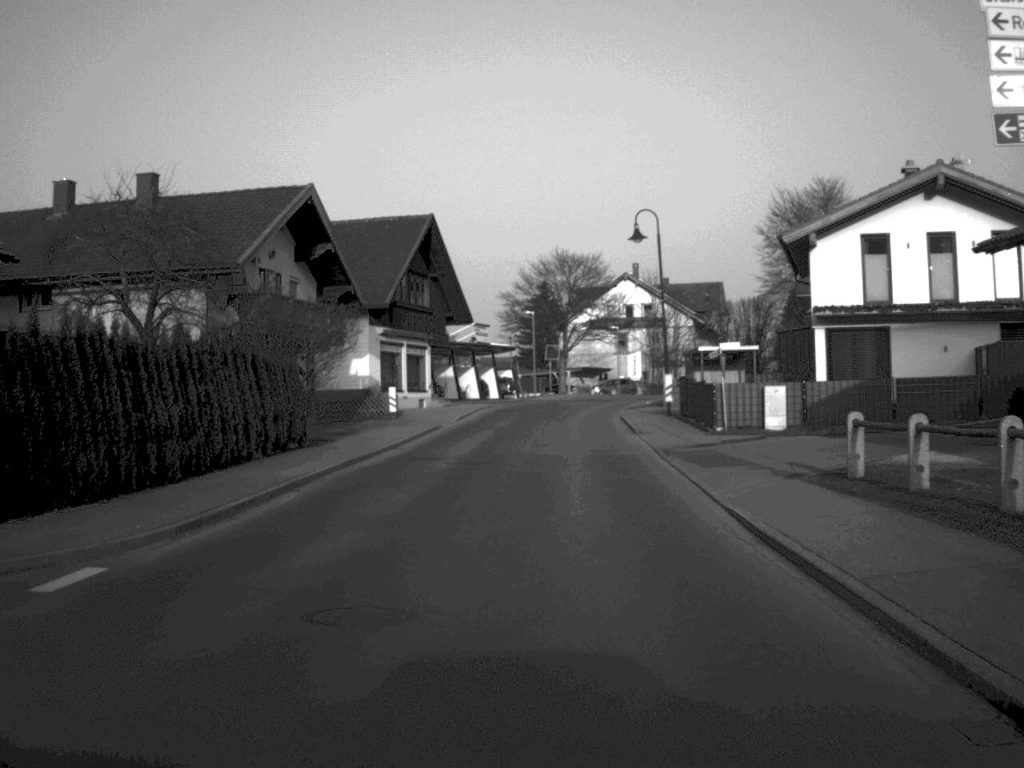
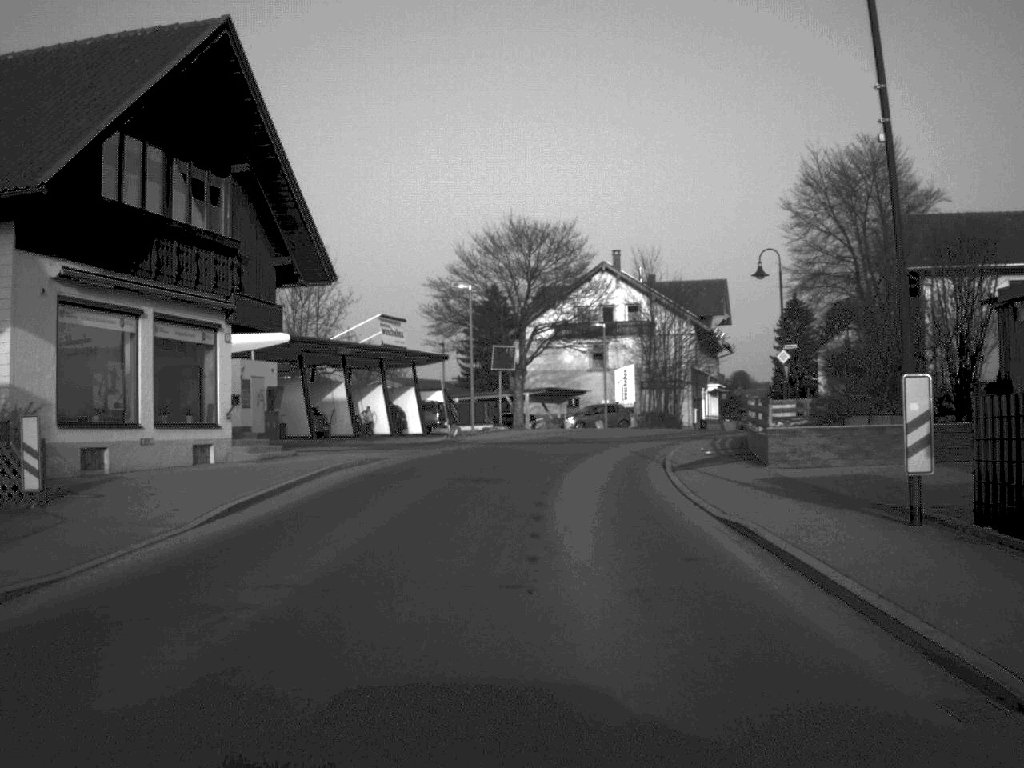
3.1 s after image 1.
(+0.7, +33.7) m; +2°
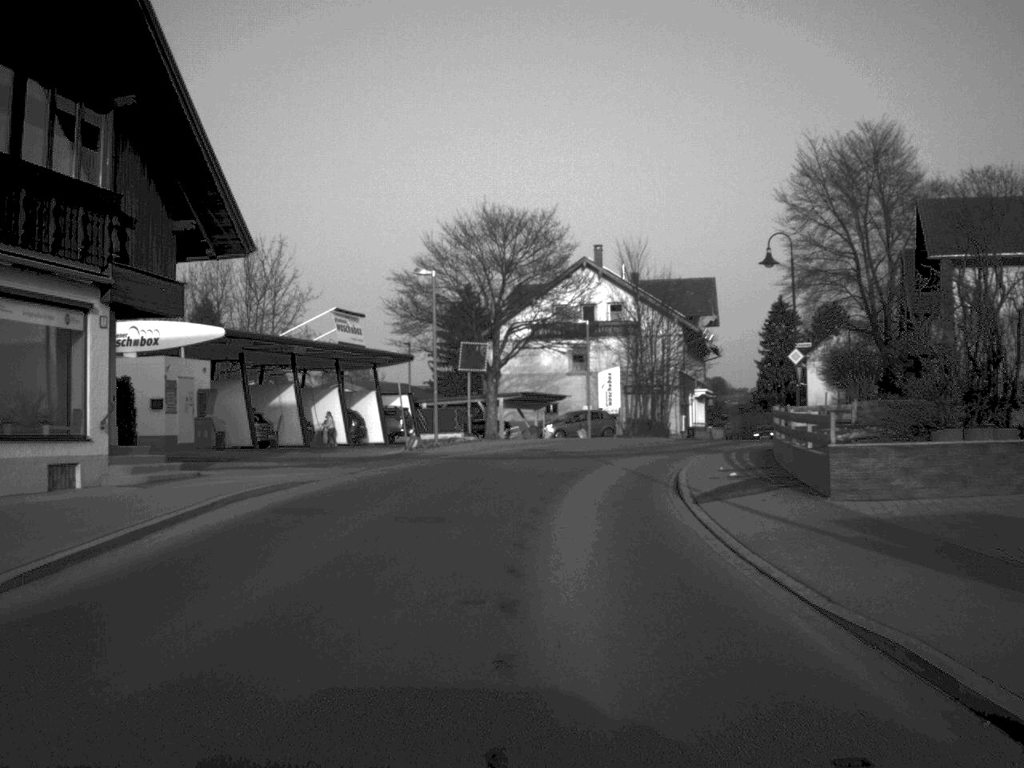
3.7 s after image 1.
(+0.1, +6.7) m; +1°
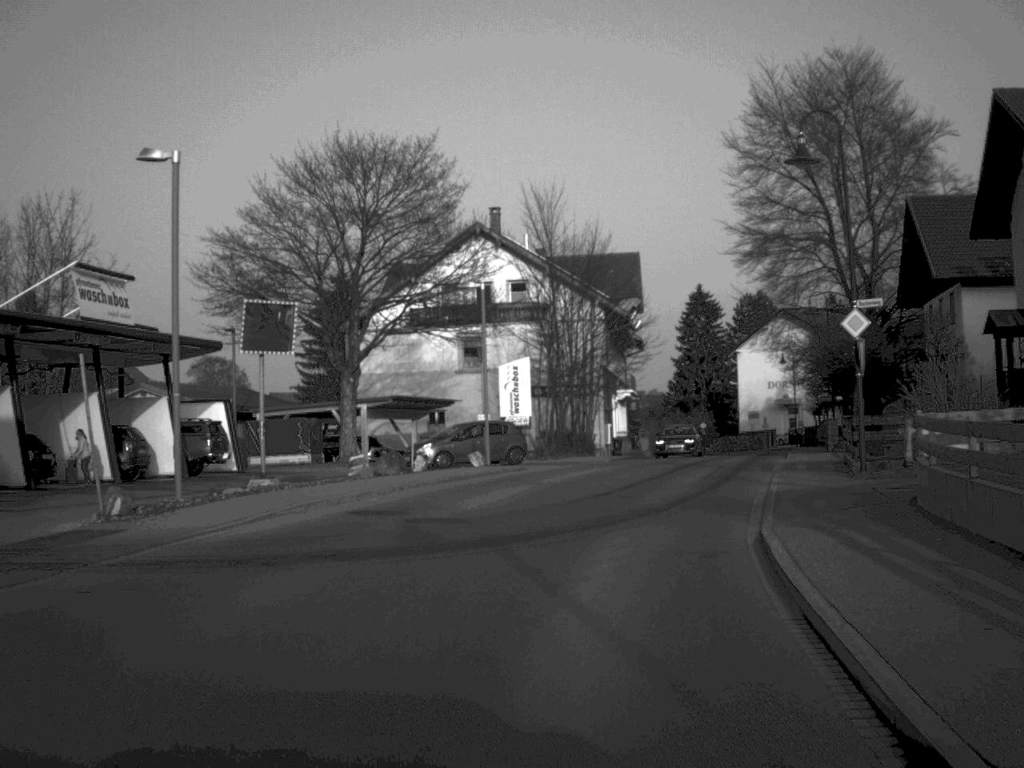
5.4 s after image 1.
(+0.8, +19.6) m; +5°
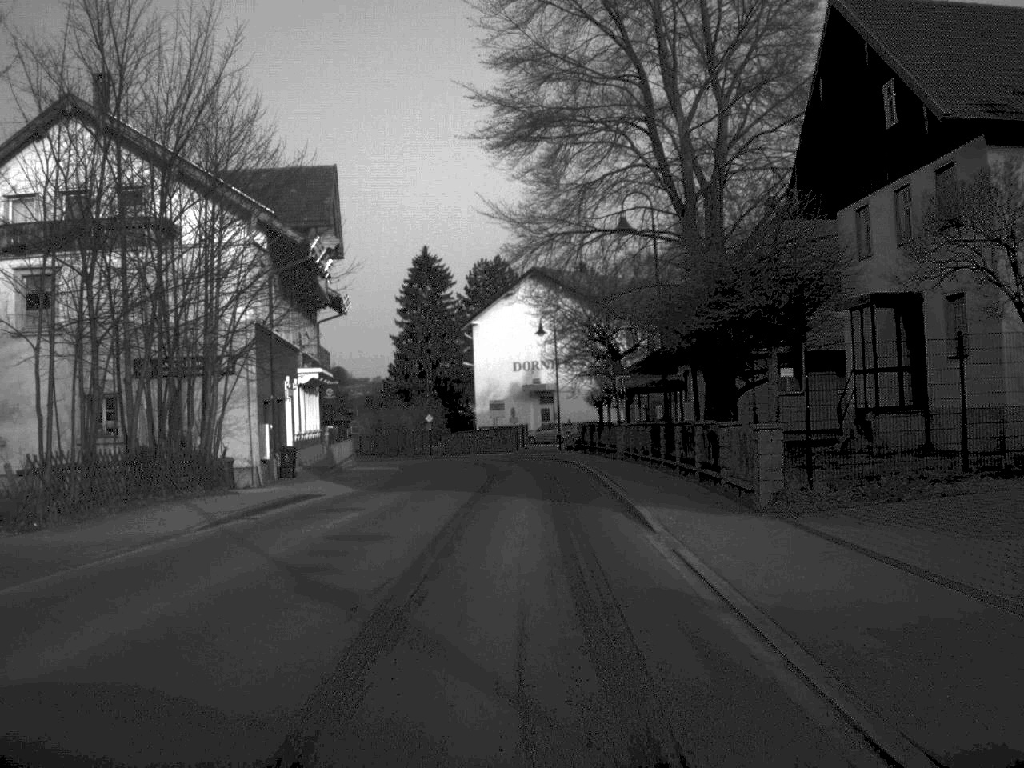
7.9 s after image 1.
(+3.4, +27.1) m; +12°
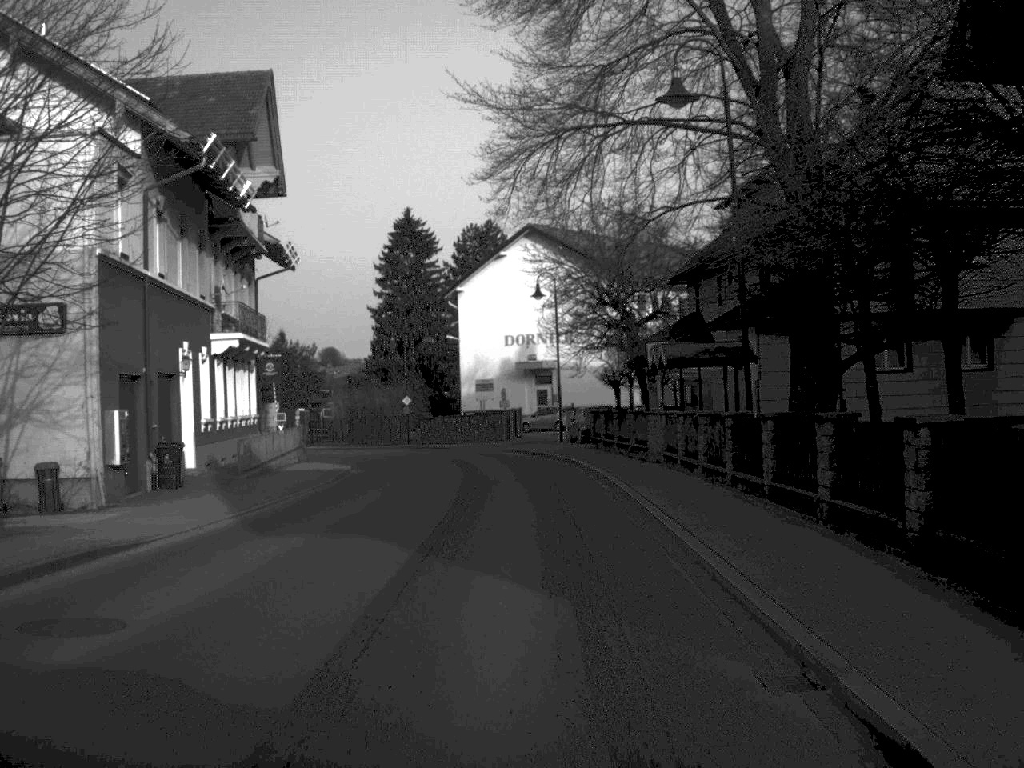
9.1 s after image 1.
(0.0, +13.5) m; 0°
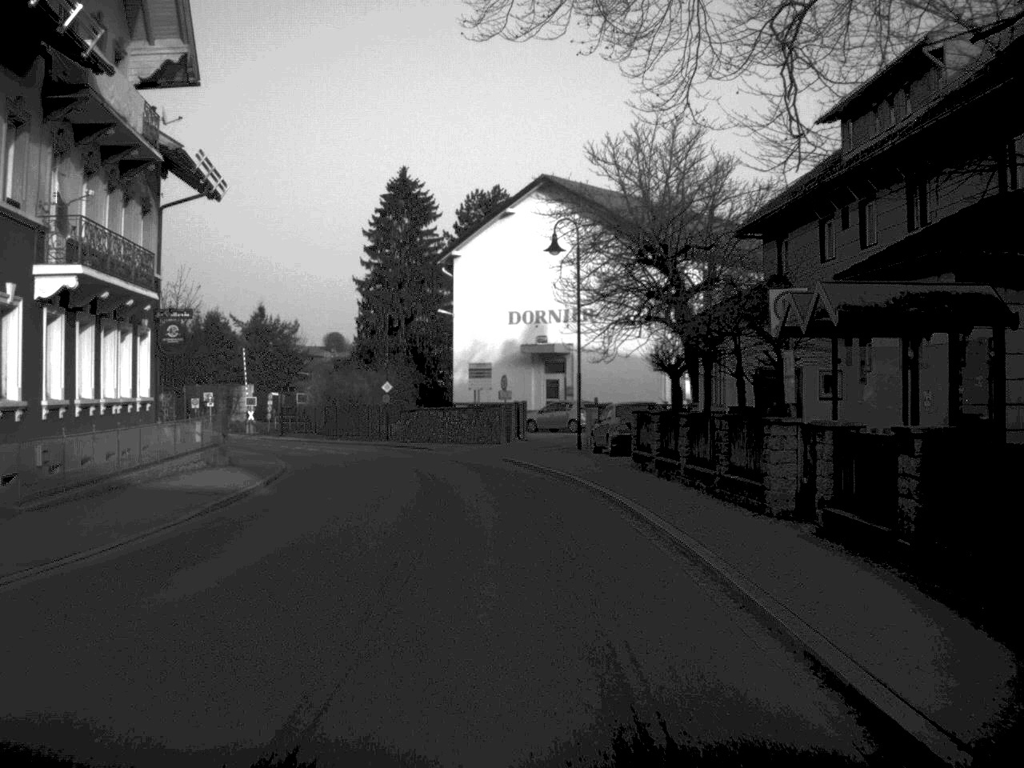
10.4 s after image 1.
(0.0, +14.8) m; 0°
